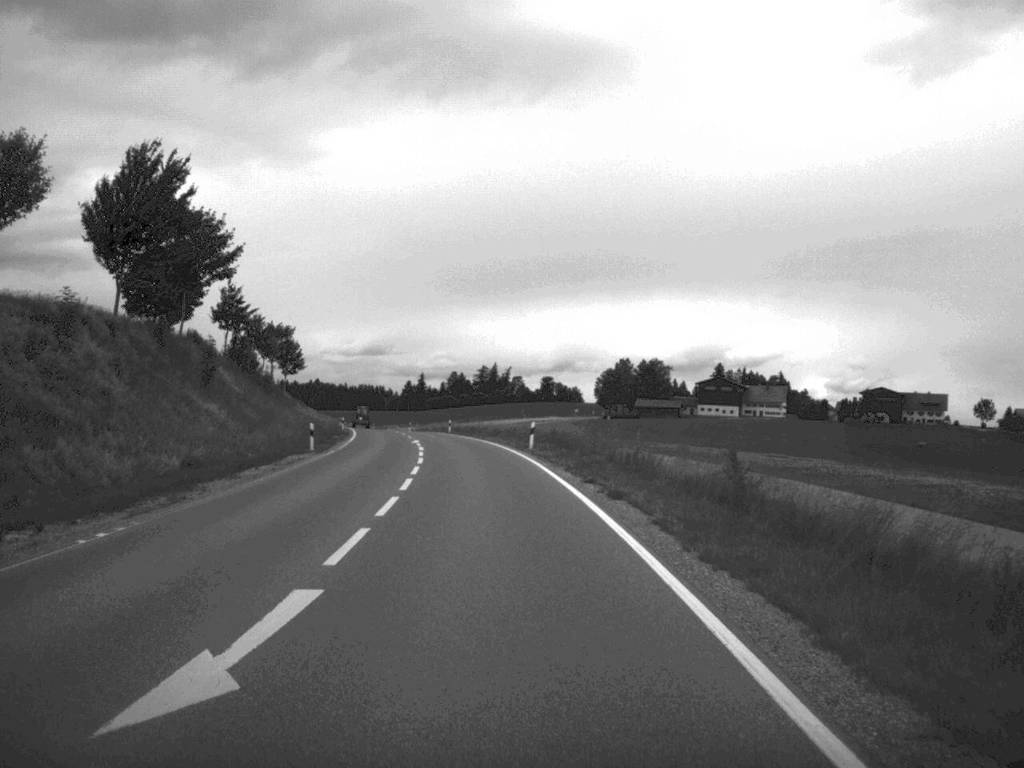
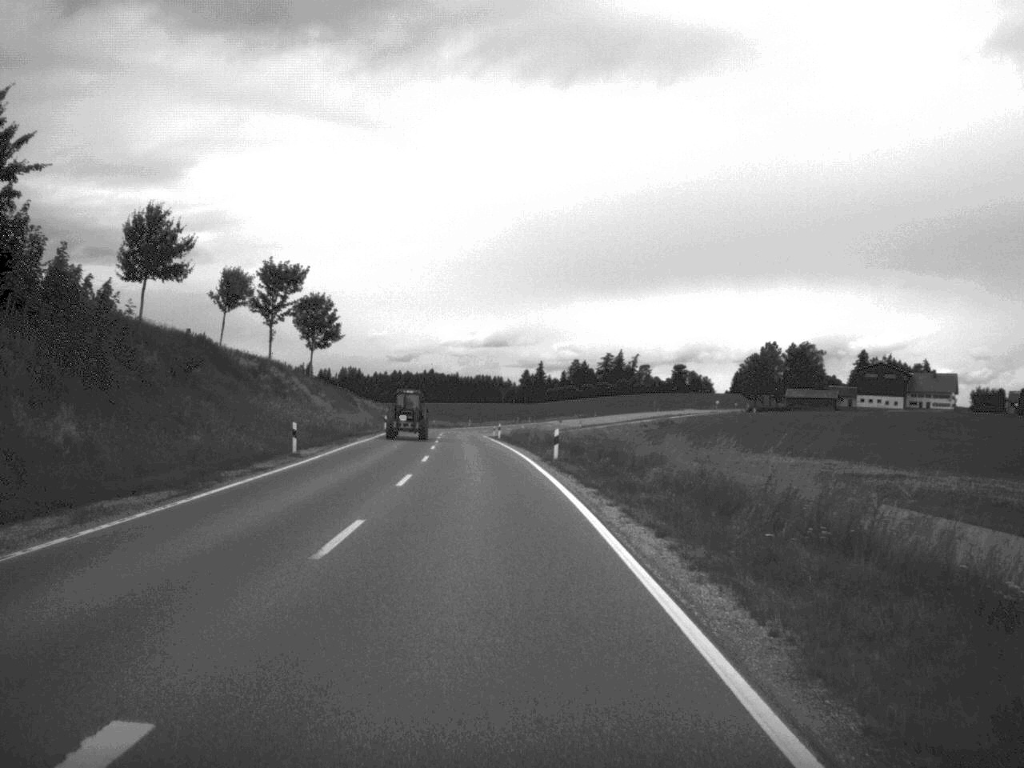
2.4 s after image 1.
(-2.8, +56.1) m; -6°
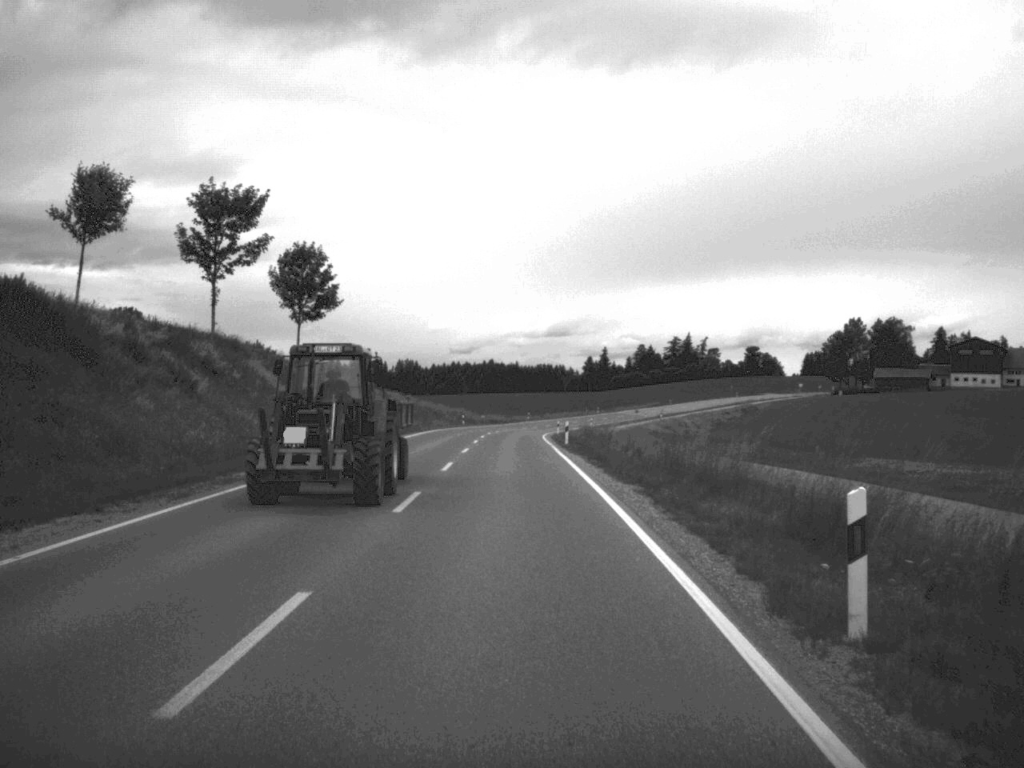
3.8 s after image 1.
(-0.8, +30.0) m; -3°
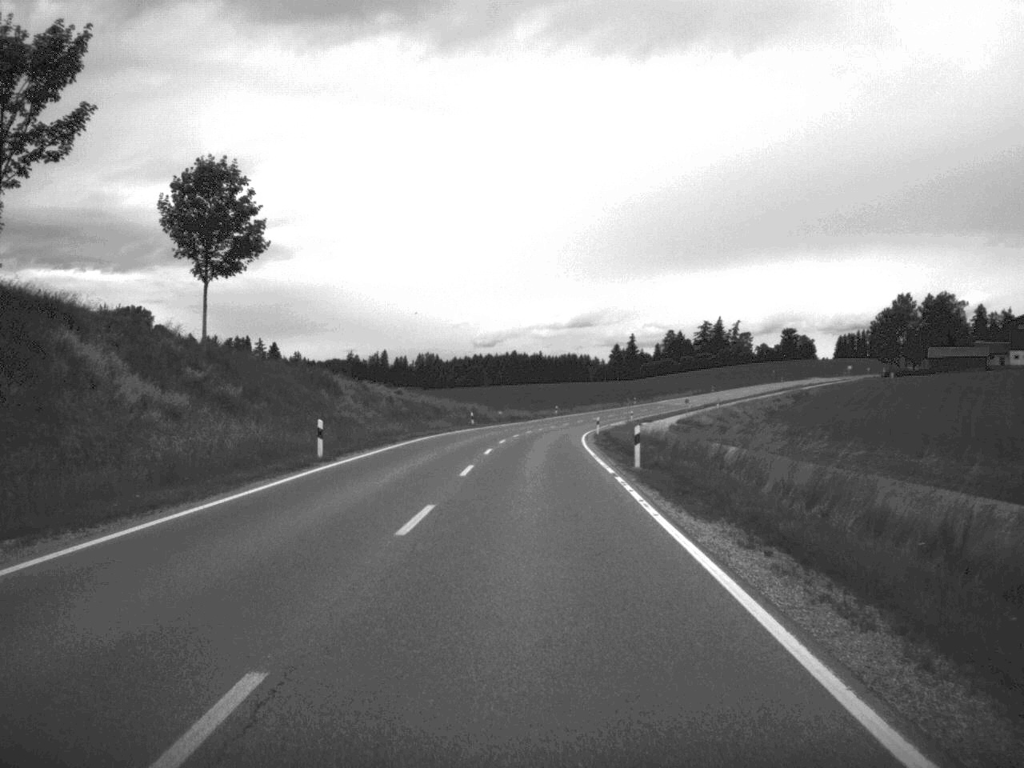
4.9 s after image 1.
(-0.3, +25.9) m; -1°
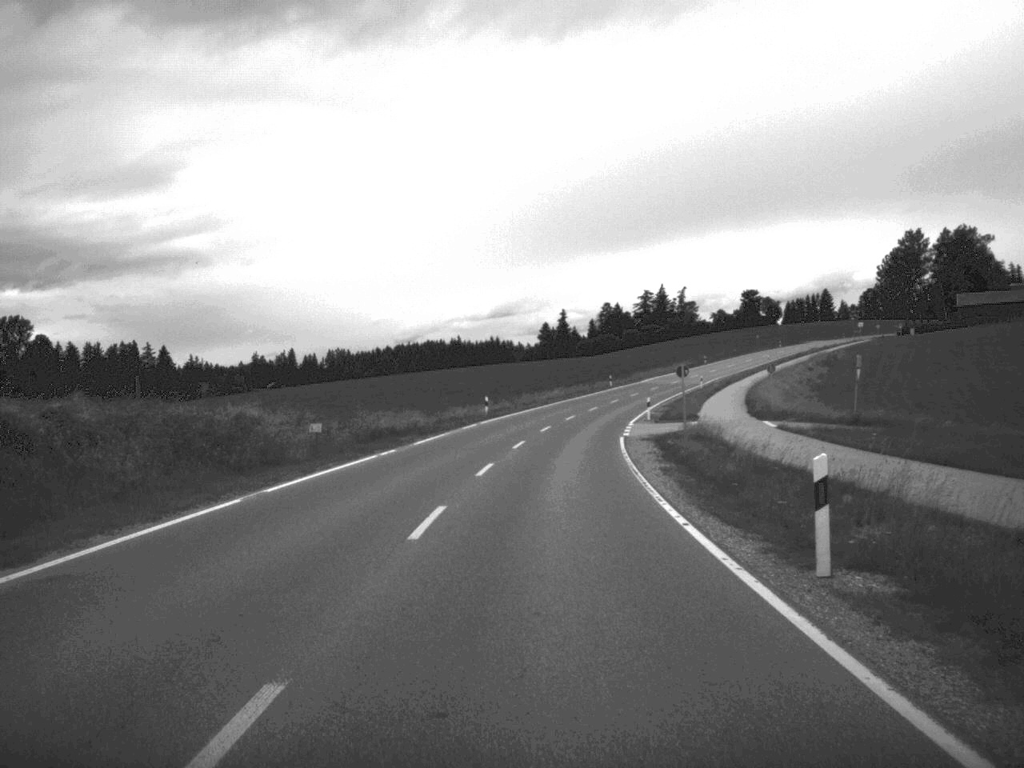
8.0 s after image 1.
(+1.1, +69.1) m; +3°
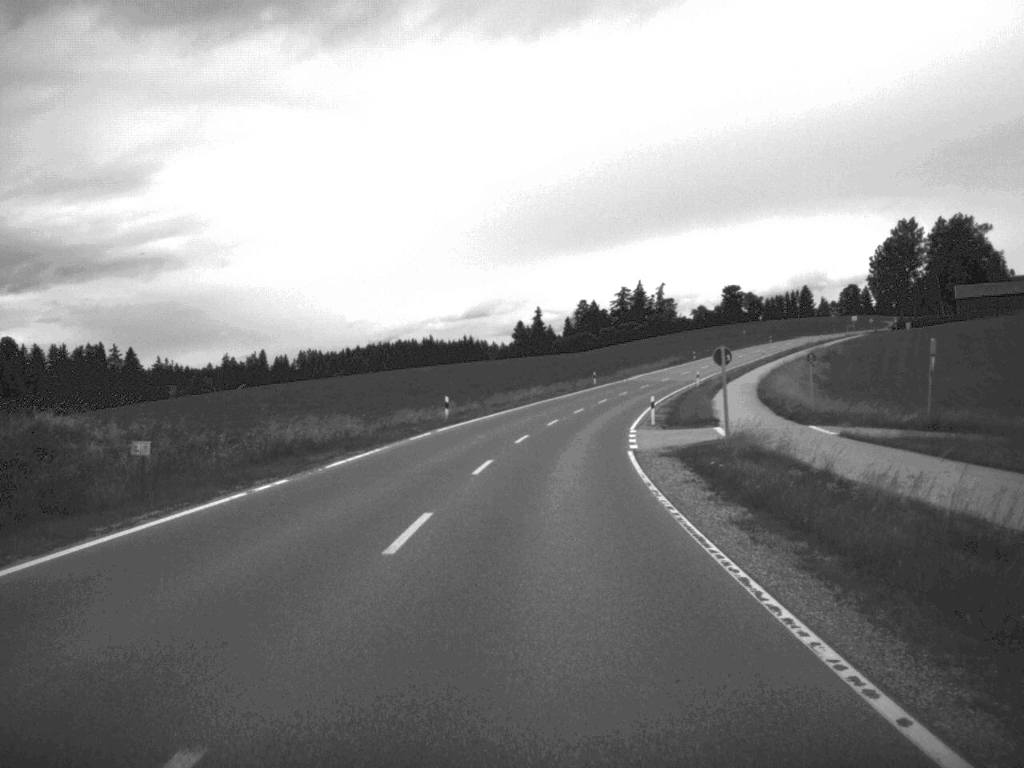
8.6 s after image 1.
(+0.1, +12.9) m; +1°
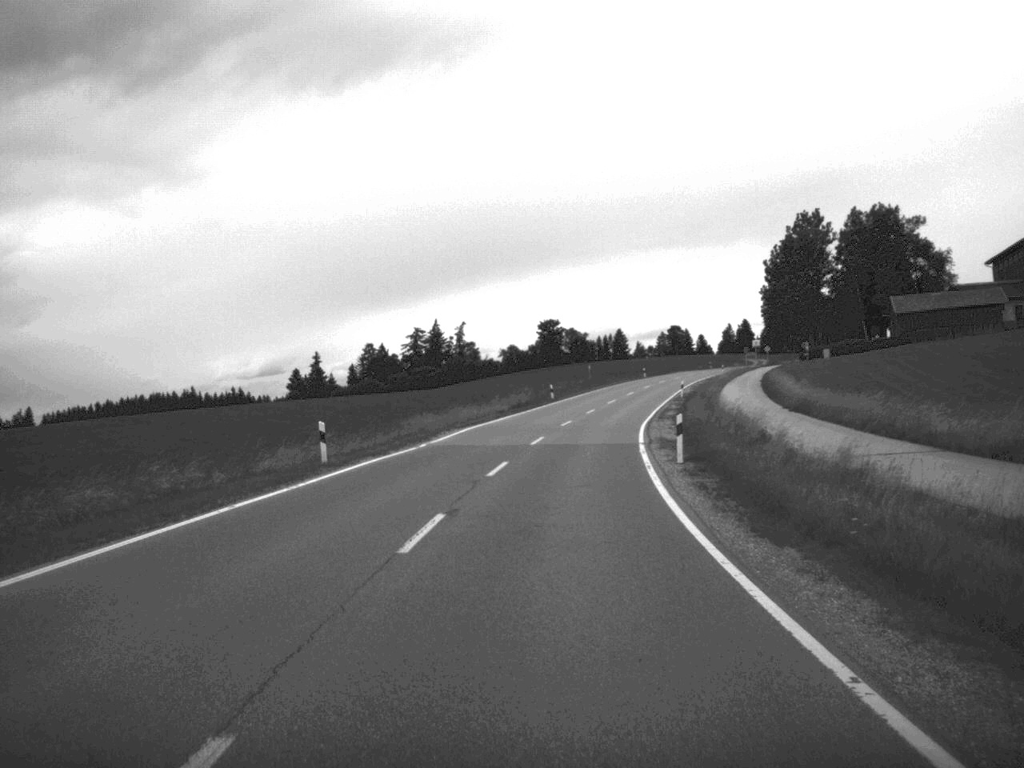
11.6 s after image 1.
(+4.8, +68.0) m; +9°
